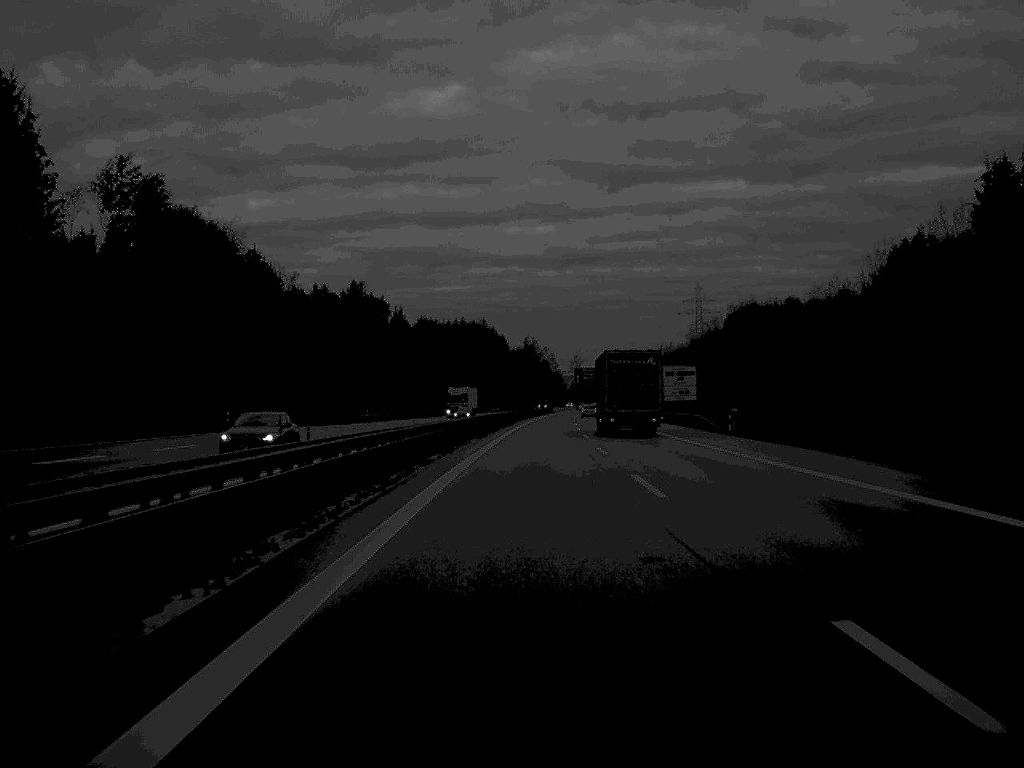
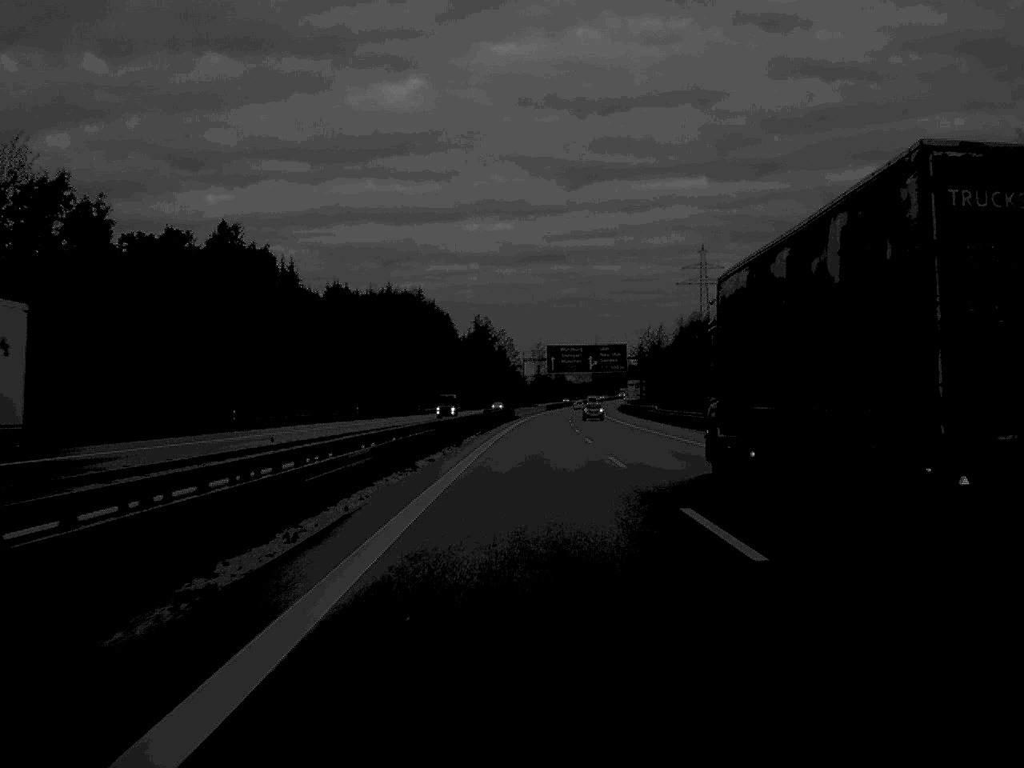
(+1.5, +98.3) m; +2°
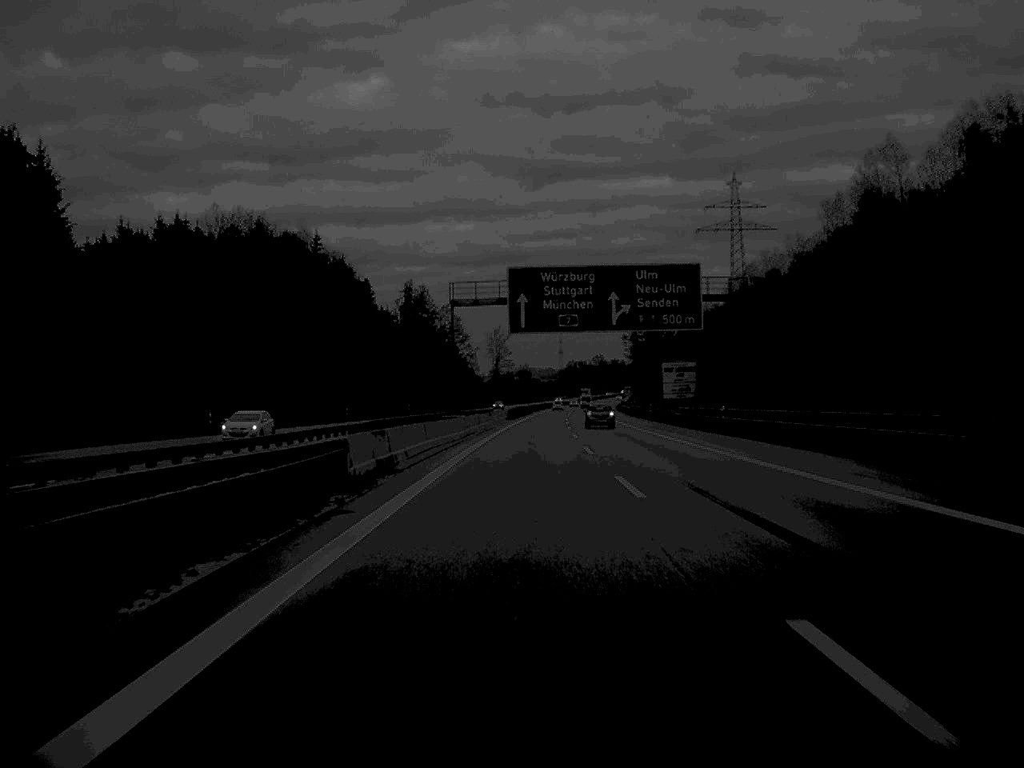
(+1.6, +99.7) m; +2°
